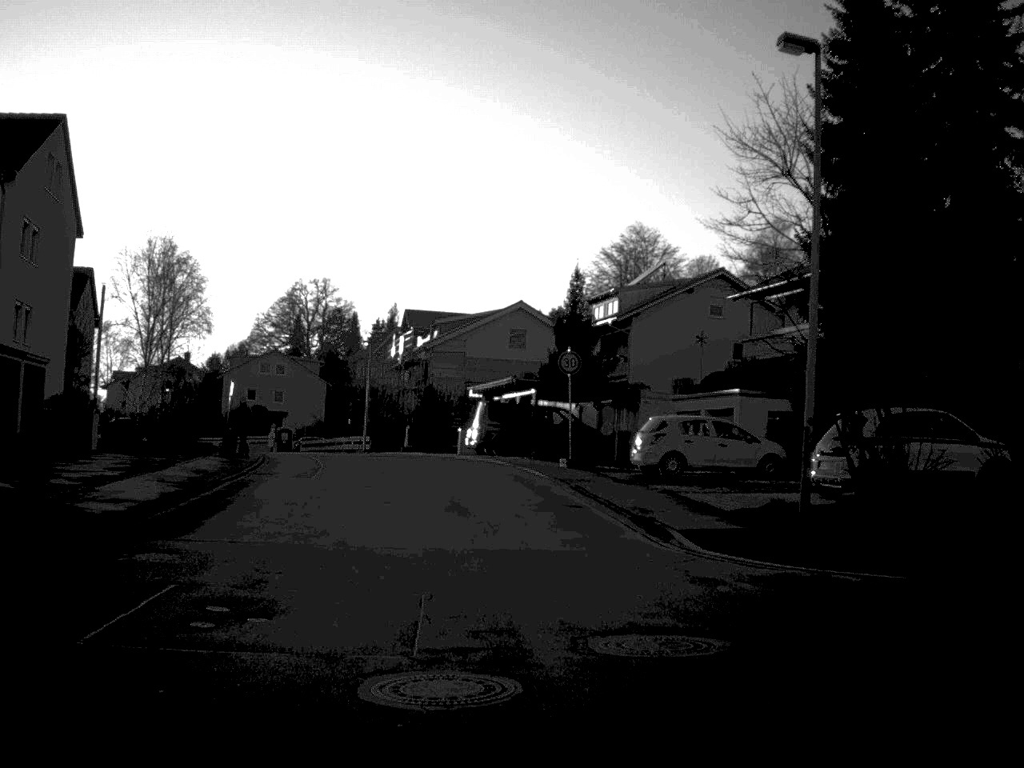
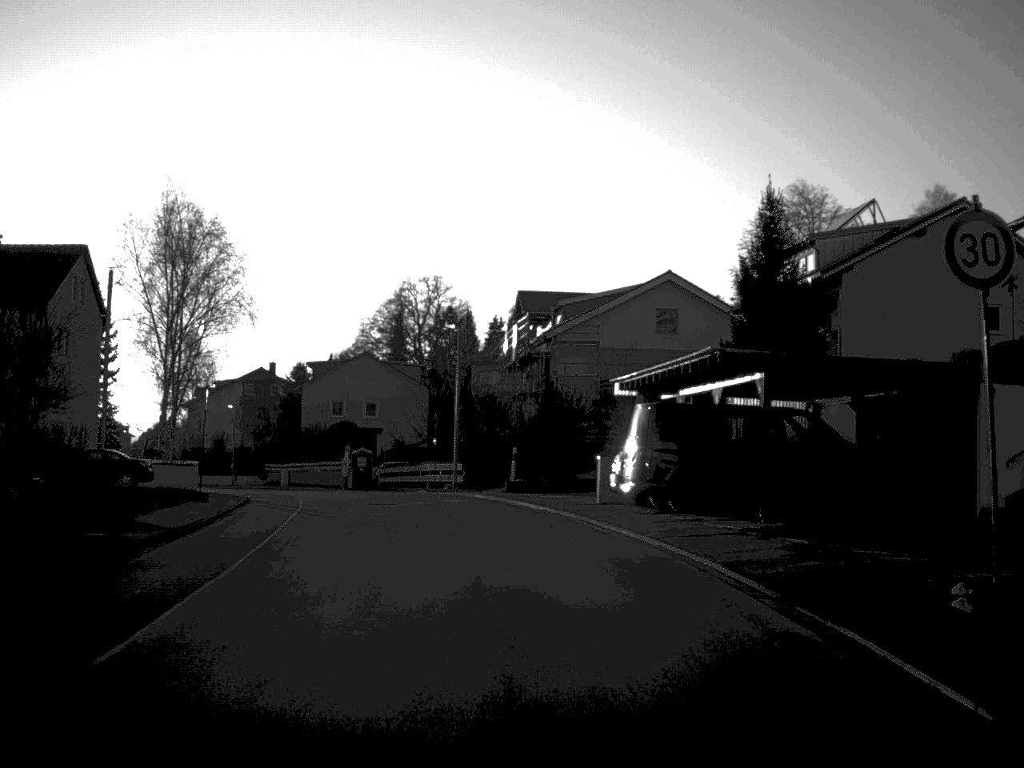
(-1.2, +23.2) m; -6°
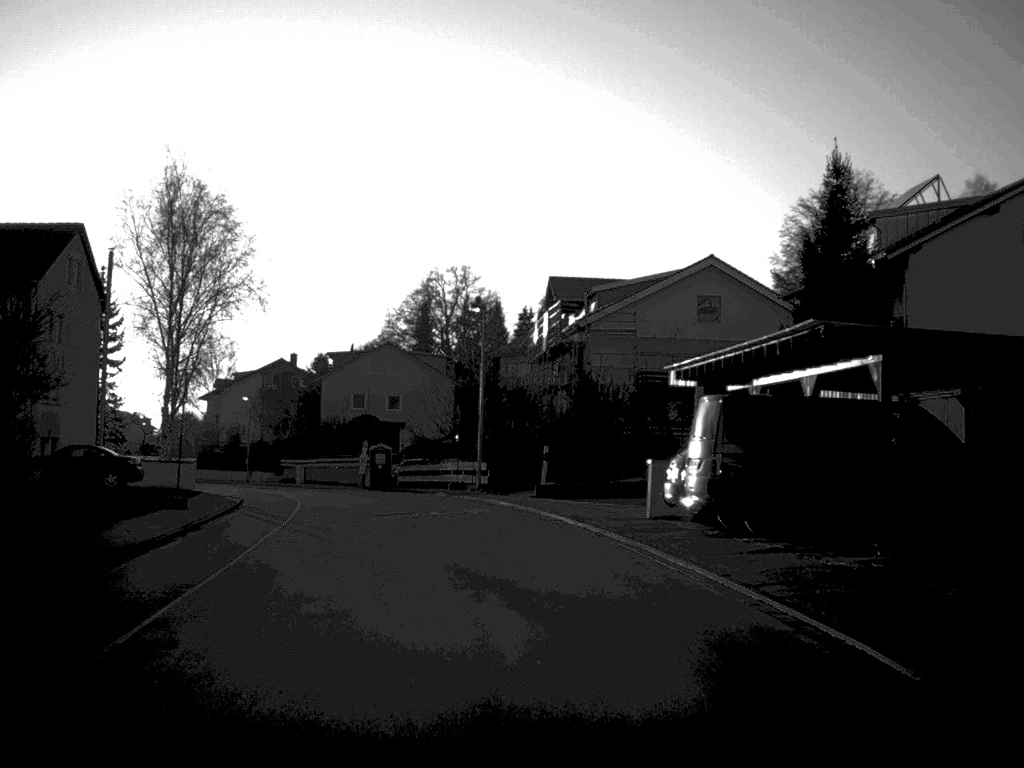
(-0.1, +4.9) m; -1°
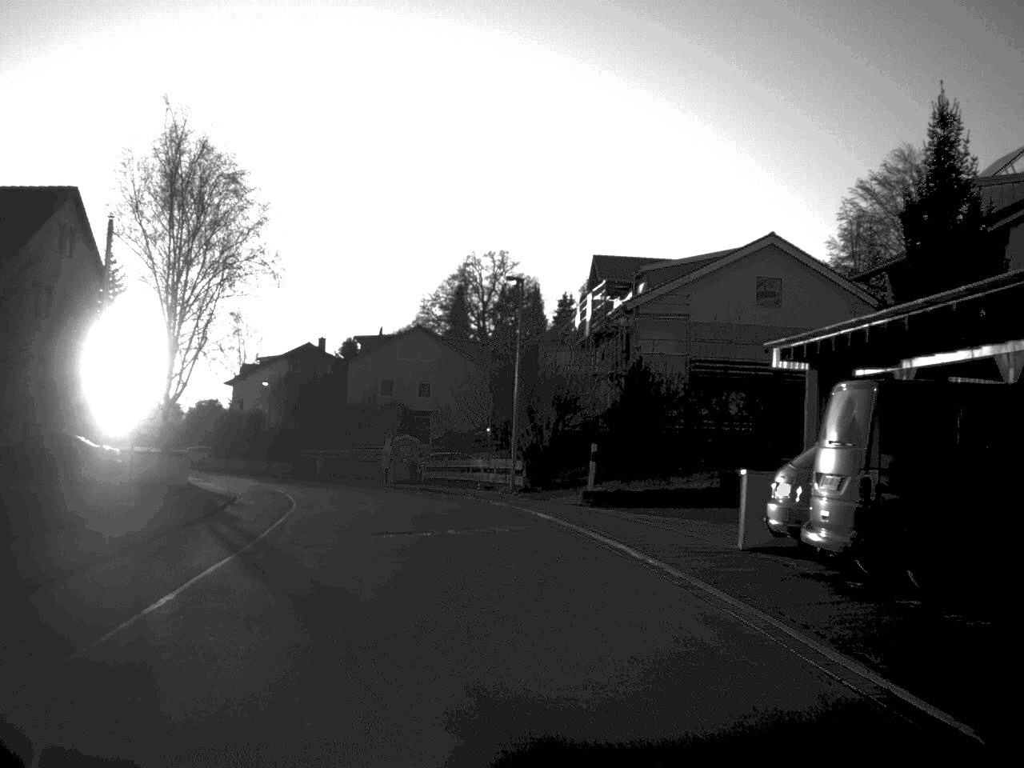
(-0.1, +6.1) m; -2°
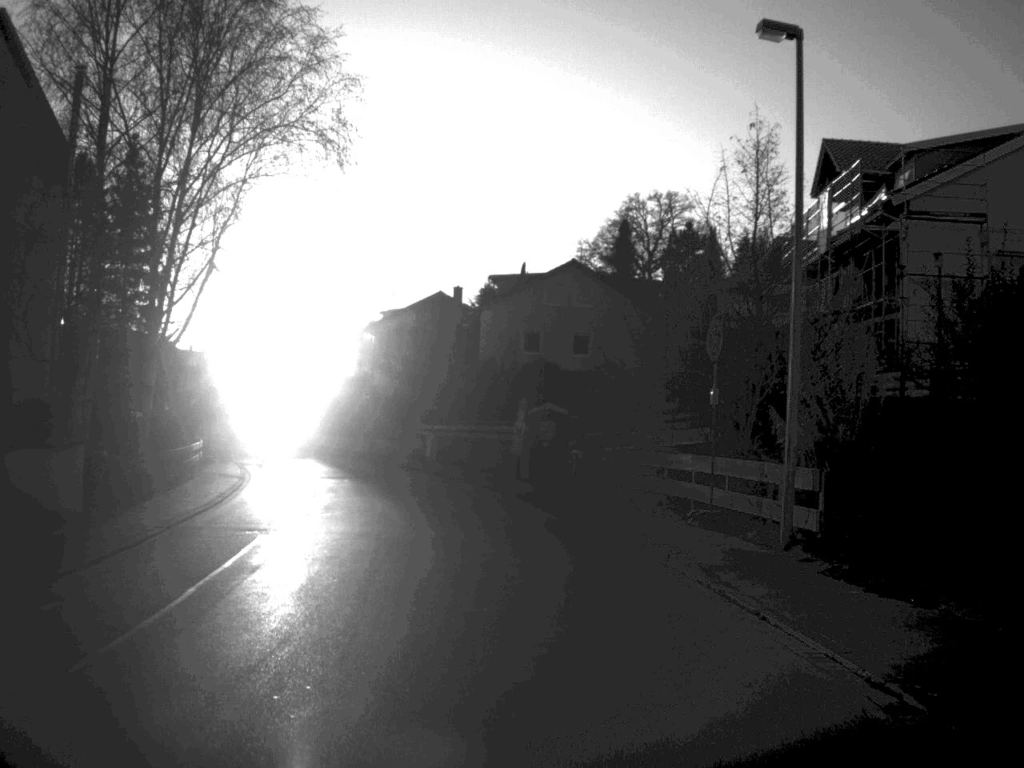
(-1.3, +21.7) m; -7°
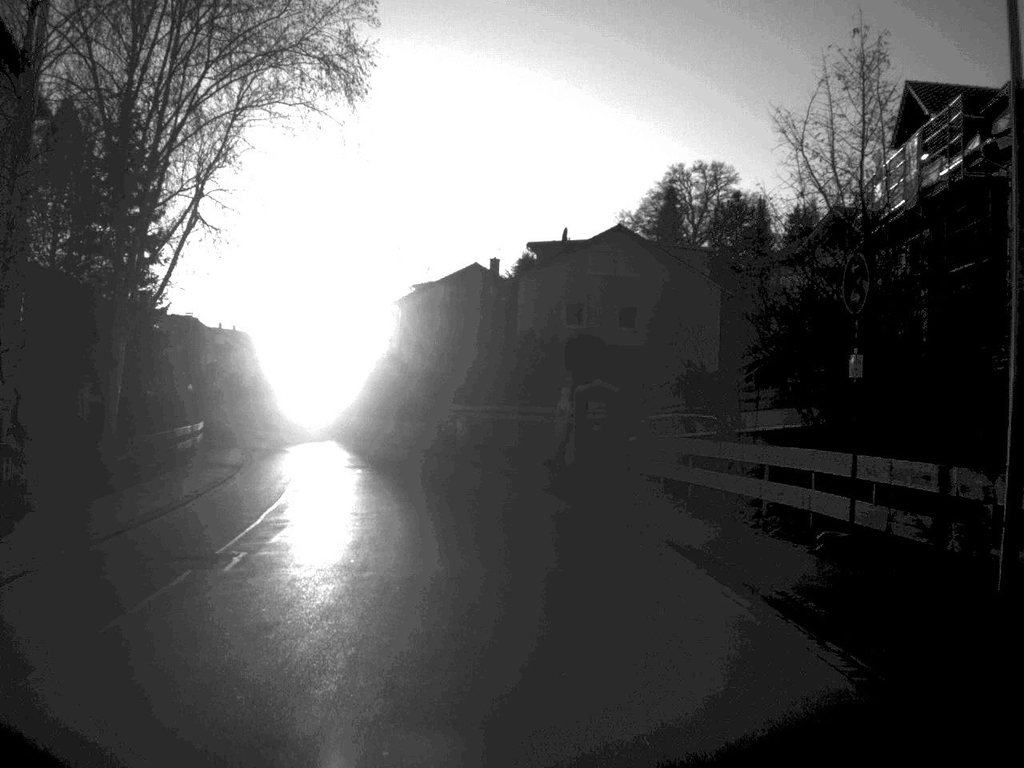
(-0.1, +5.8) m; -2°
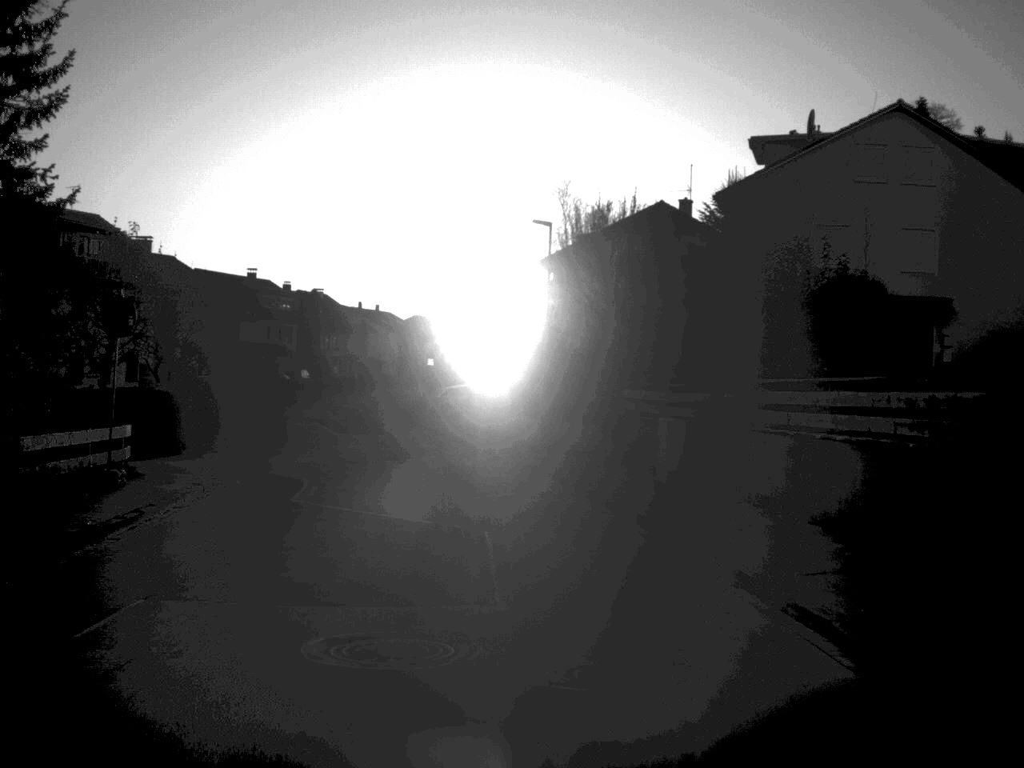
(-1.6, +24.4) m; -8°
